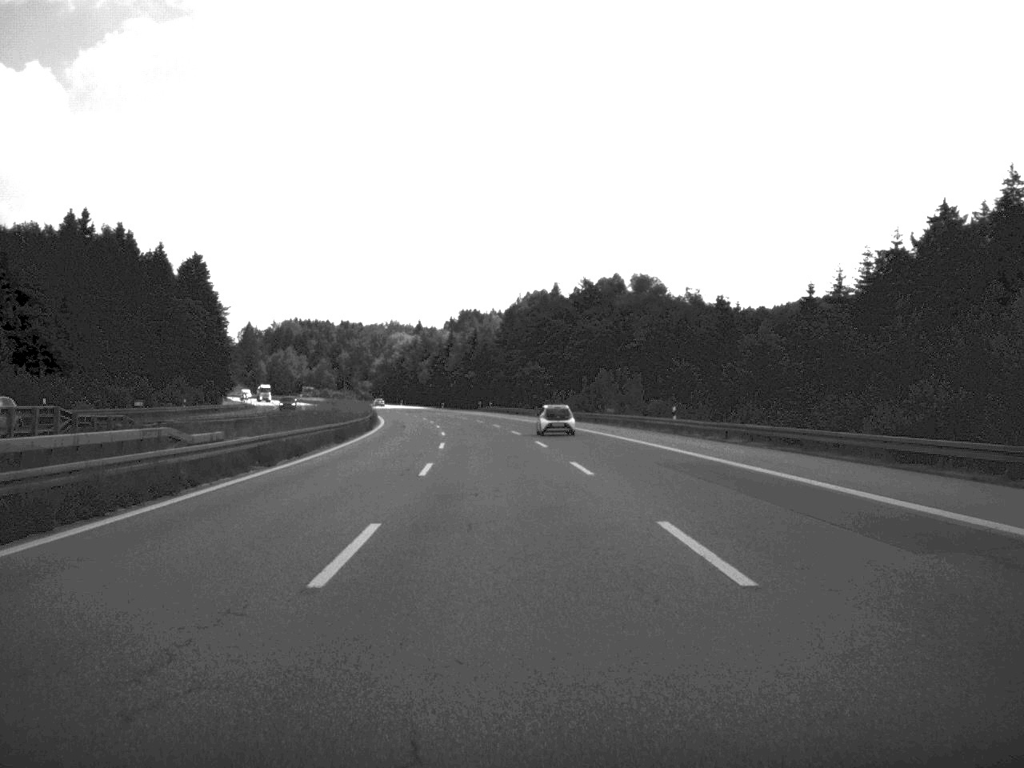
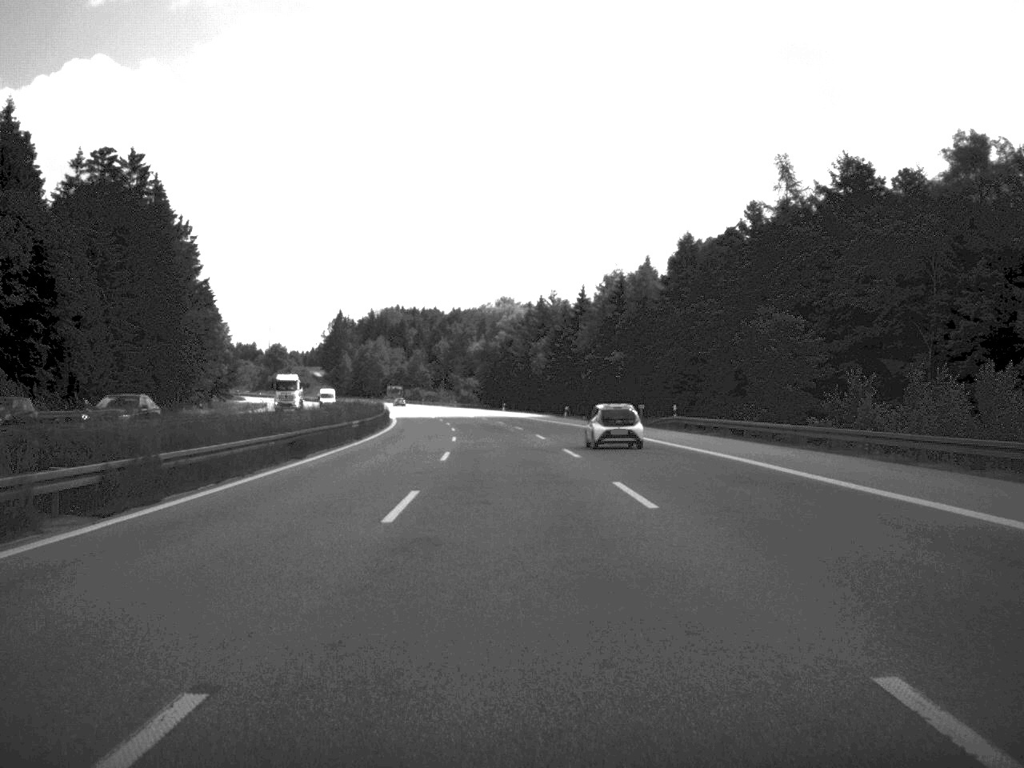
(-5.4, +95.5) m; -6°
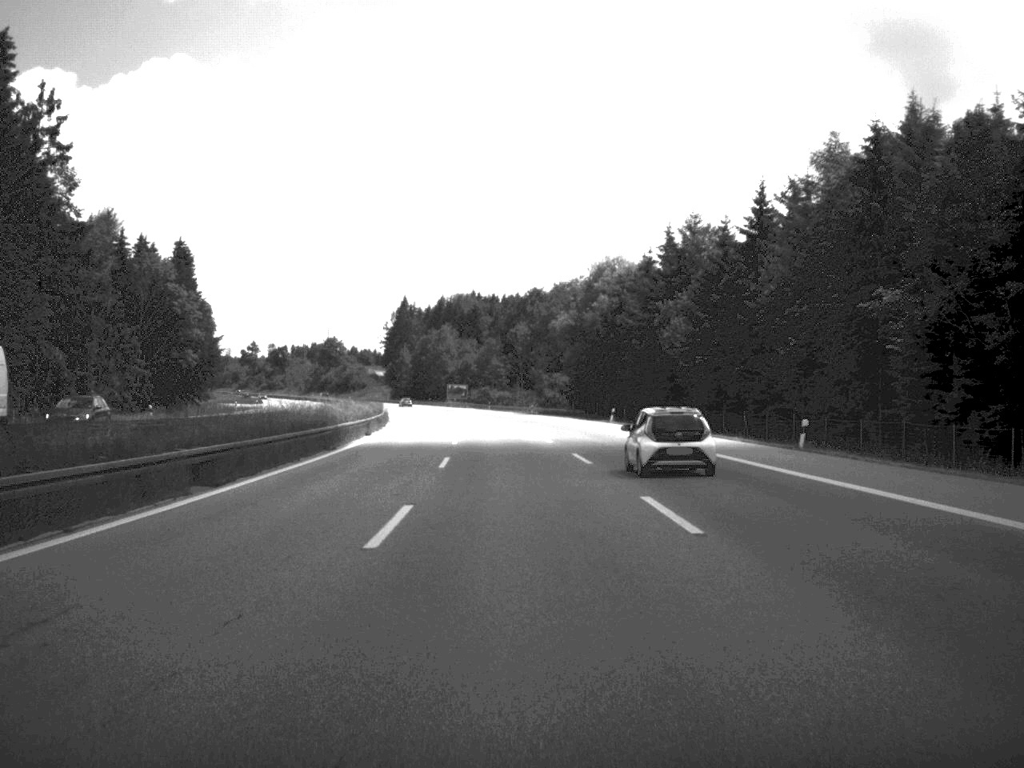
(-2.6, +72.2) m; -4°
